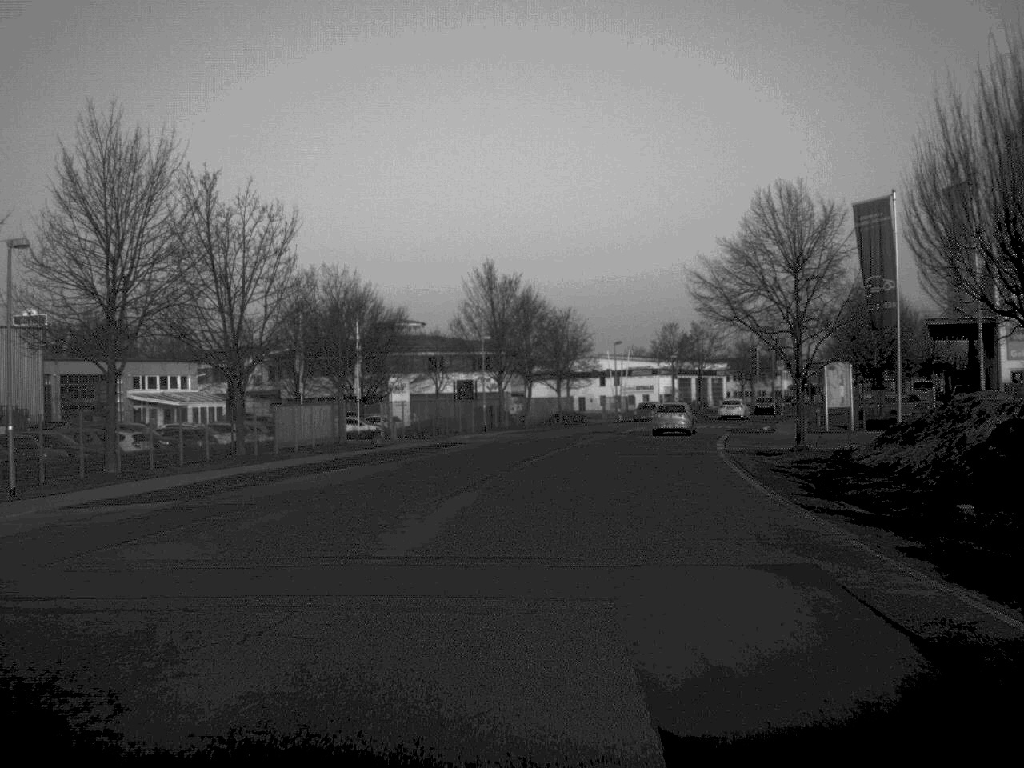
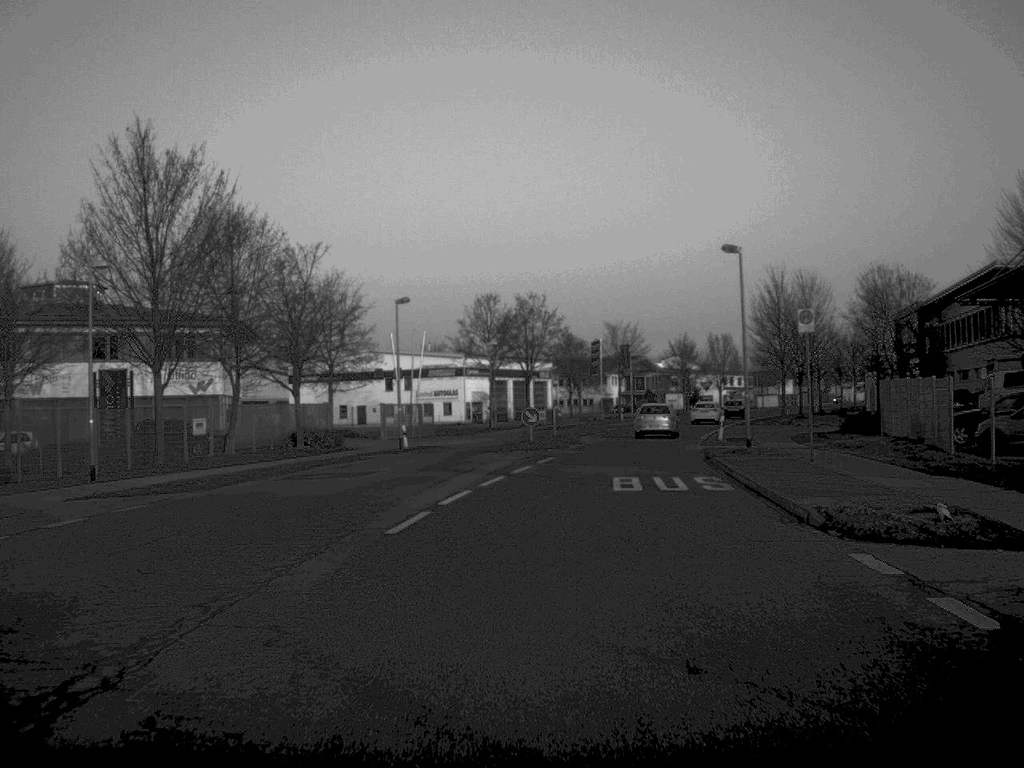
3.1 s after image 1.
(+3.6, +45.6) m; +9°
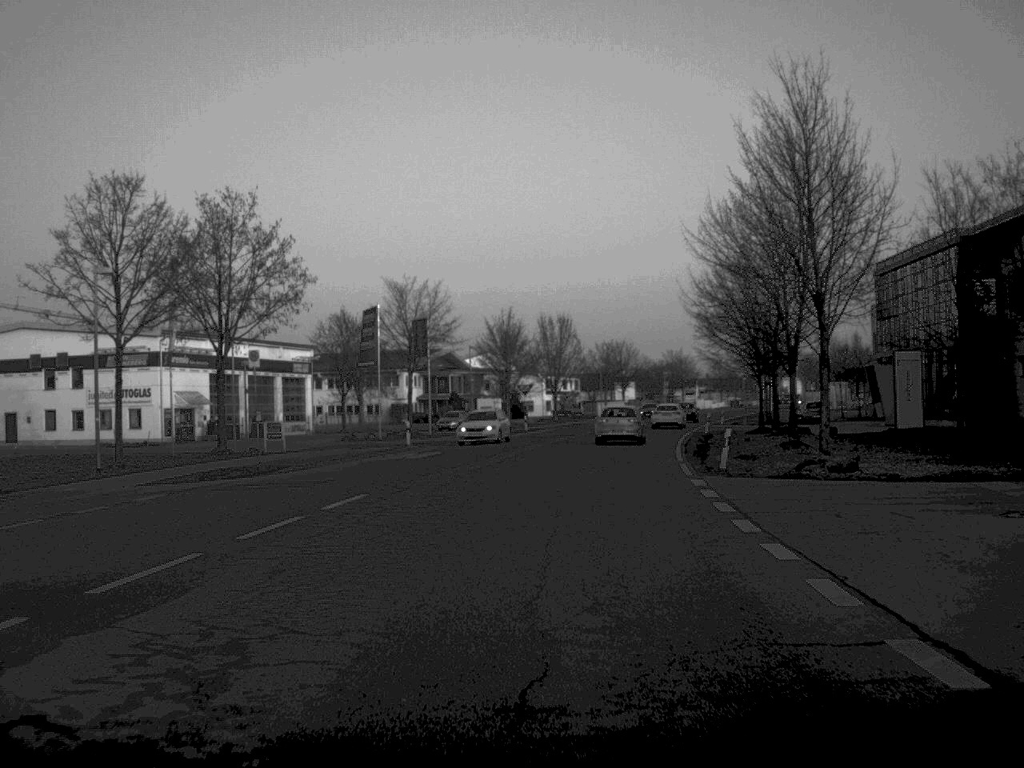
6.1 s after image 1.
(+4.2, +49.4) m; +9°
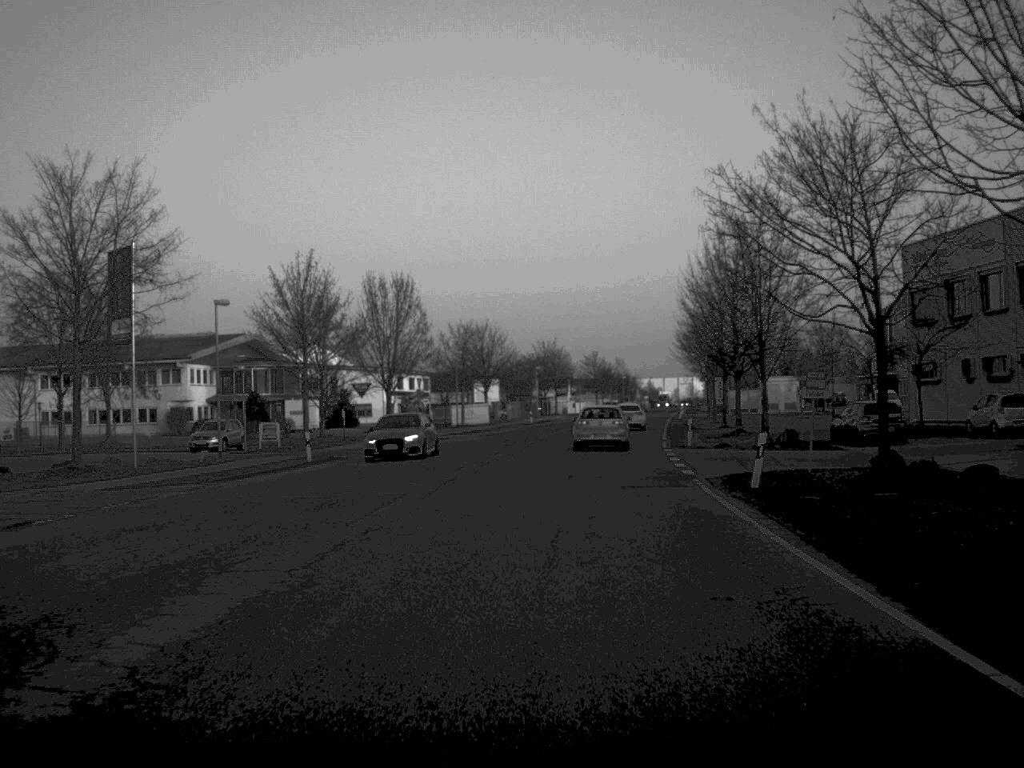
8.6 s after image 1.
(+2.2, +40.9) m; +7°
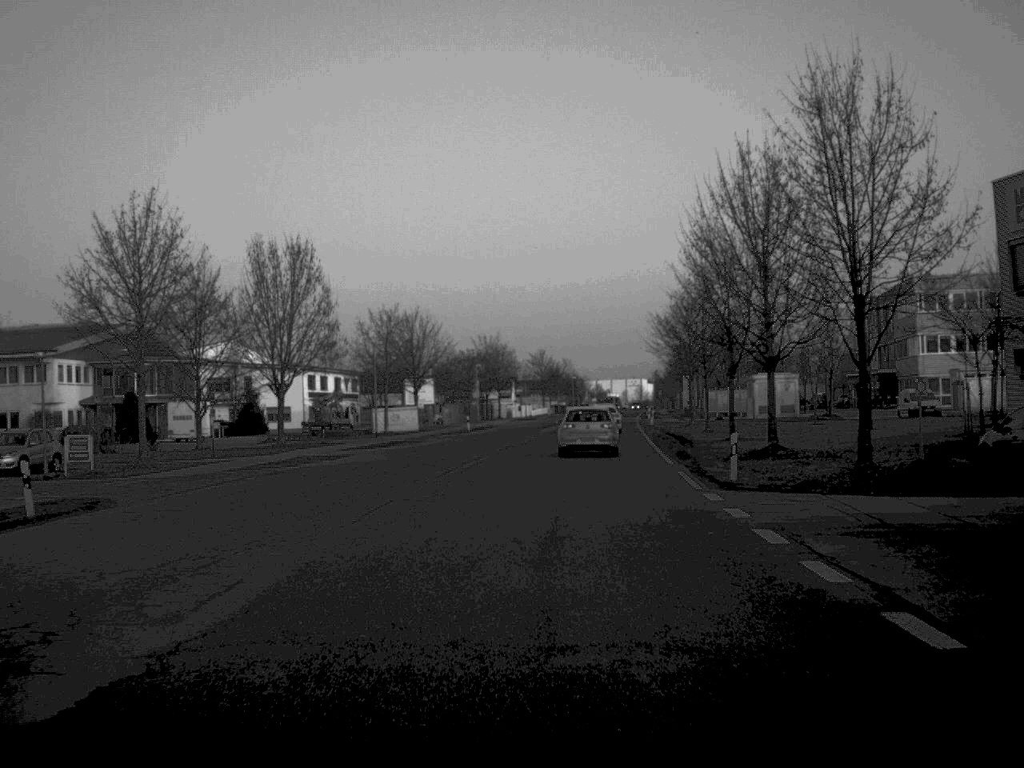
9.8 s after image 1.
(+0.5, +19.7) m; +3°
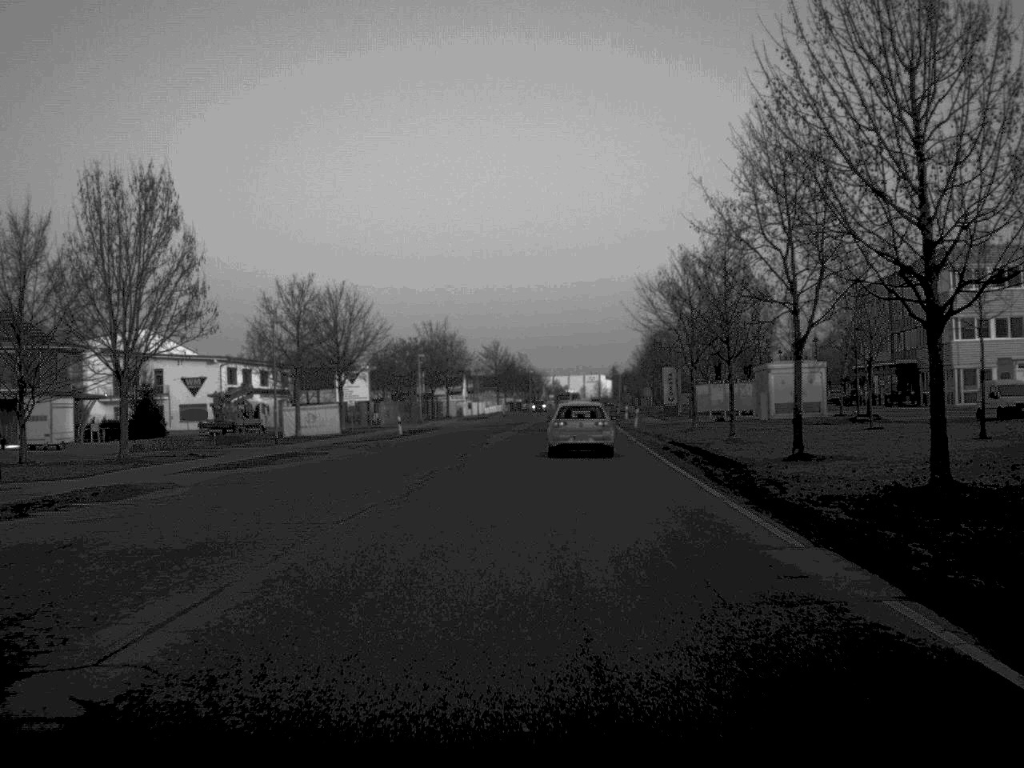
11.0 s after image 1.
(+0.3, +19.4) m; +2°
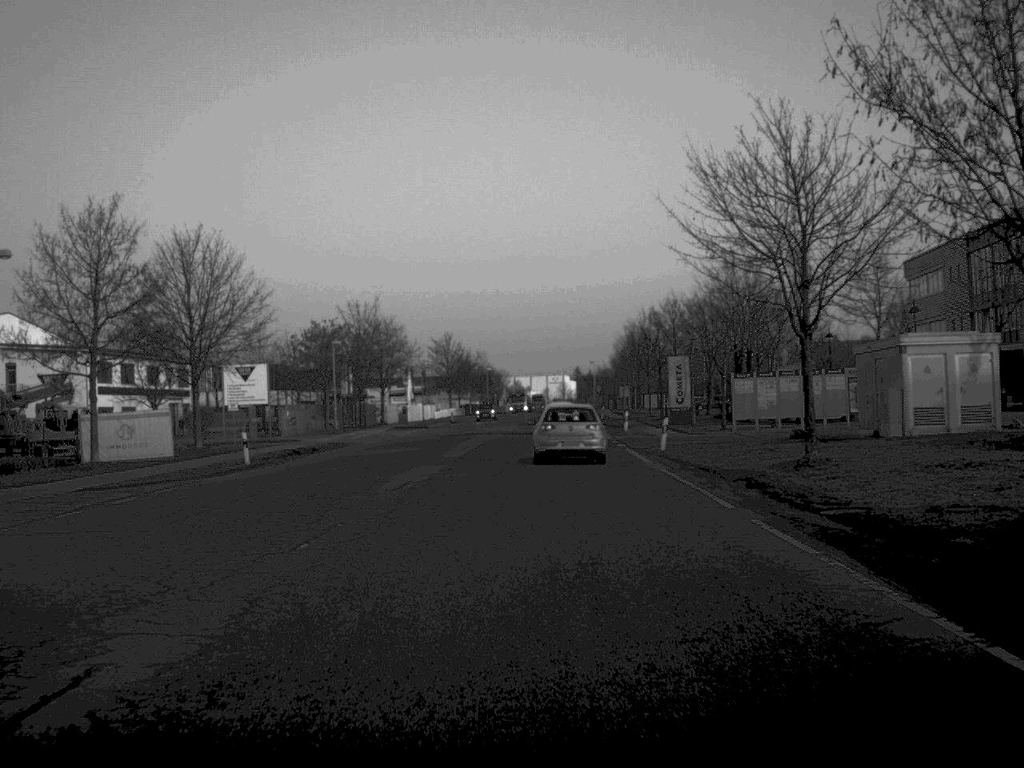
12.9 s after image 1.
(+0.5, +29.4) m; +2°
